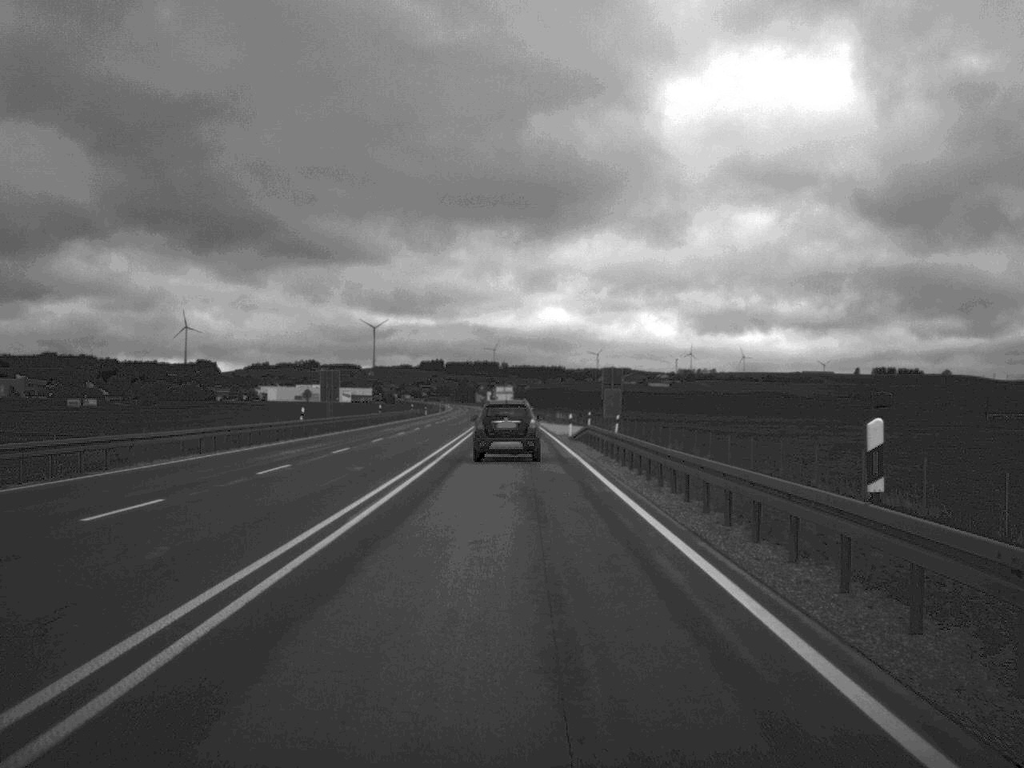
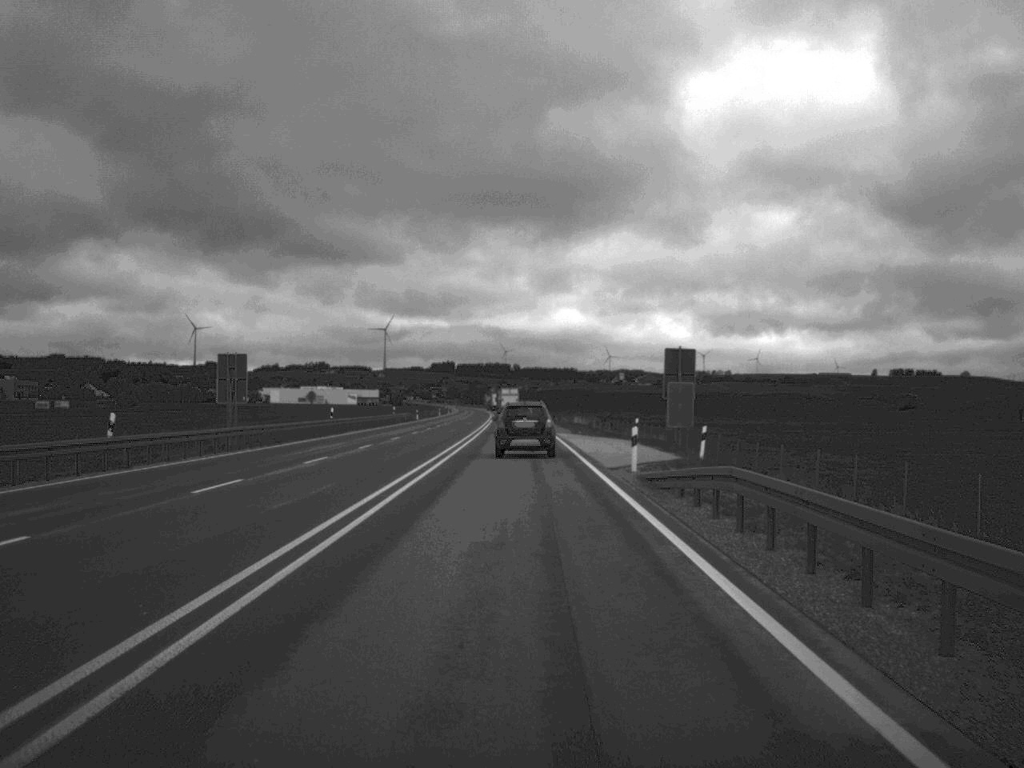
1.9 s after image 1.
(-0.2, +30.2) m; -1°
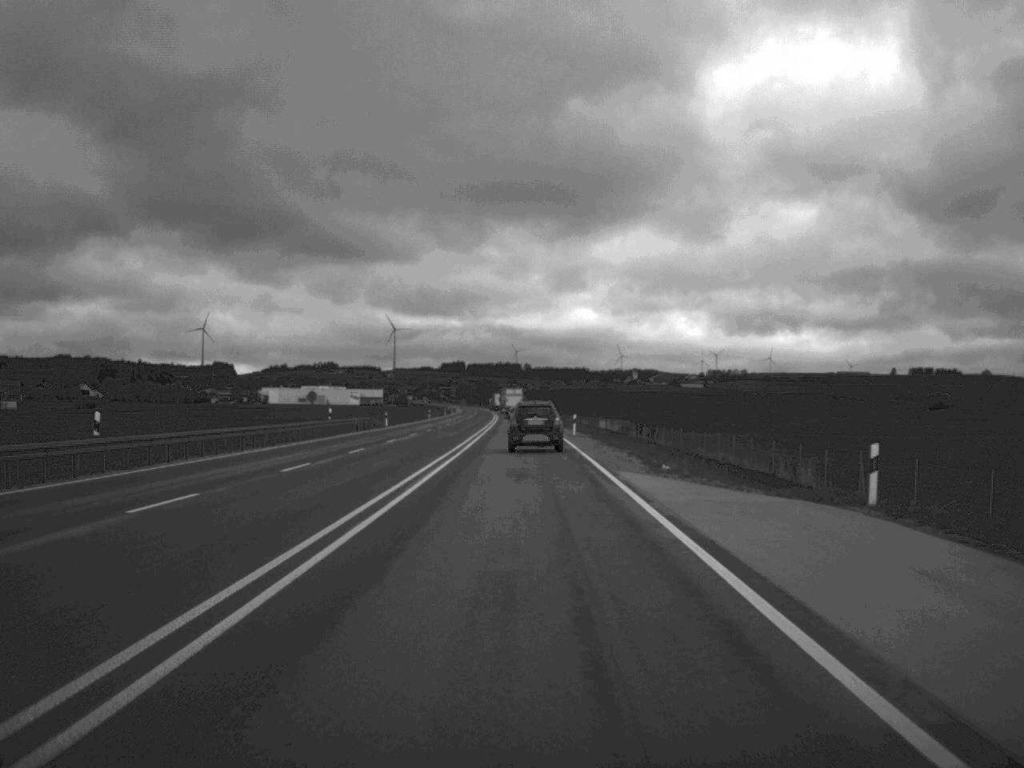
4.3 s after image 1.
(-0.2, +40.1) m; -1°
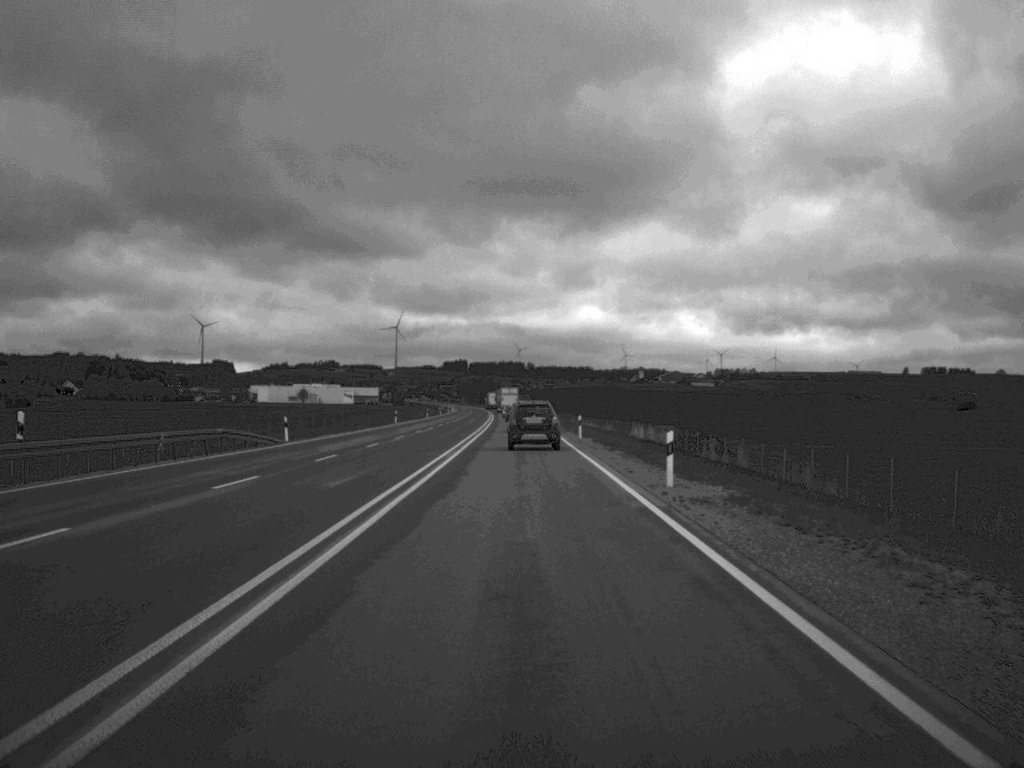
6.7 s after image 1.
(-0.2, +42.6) m; 0°
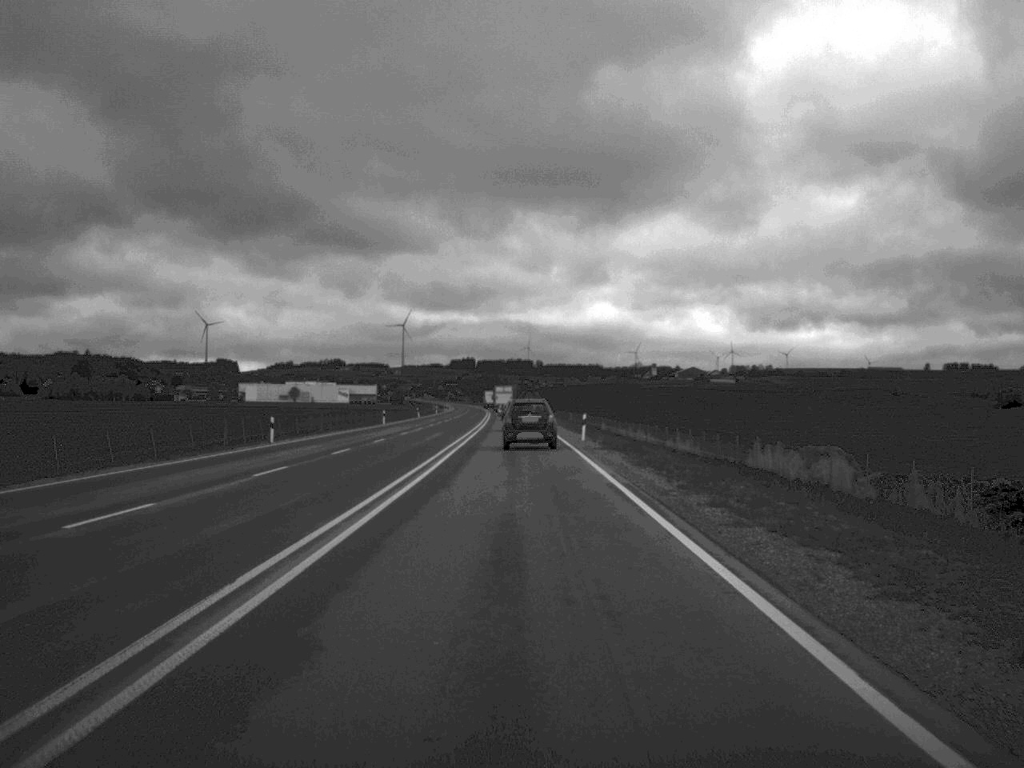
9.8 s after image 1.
(-0.2, +55.7) m; -1°
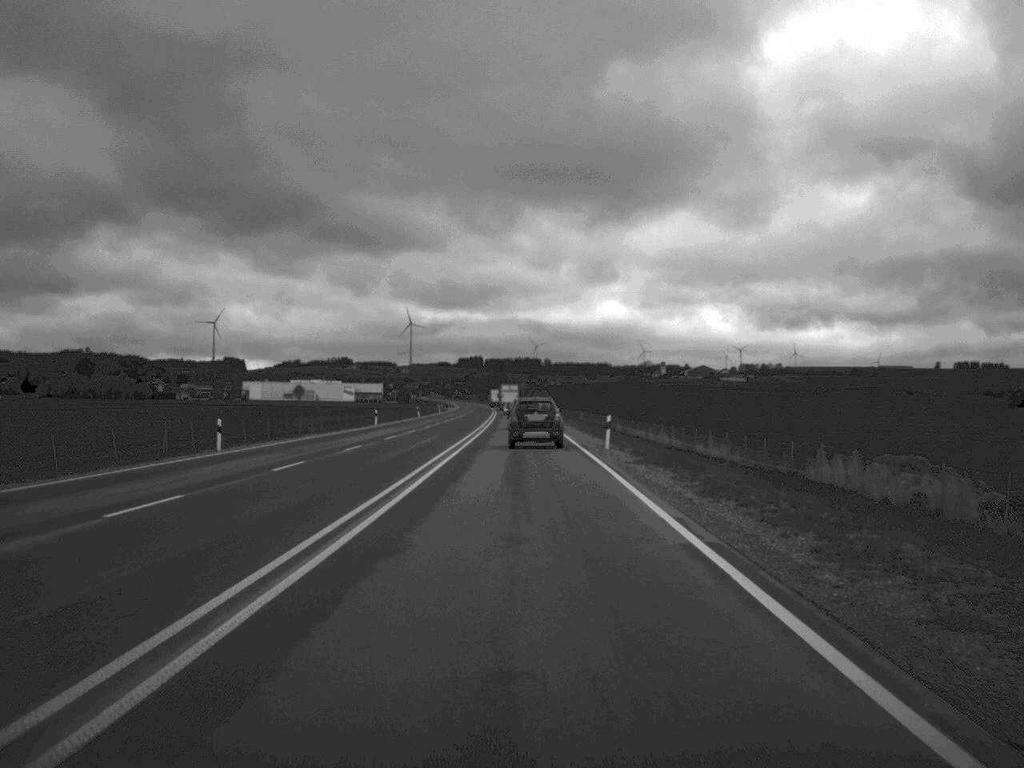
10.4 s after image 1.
(0.0, +10.5) m; 0°
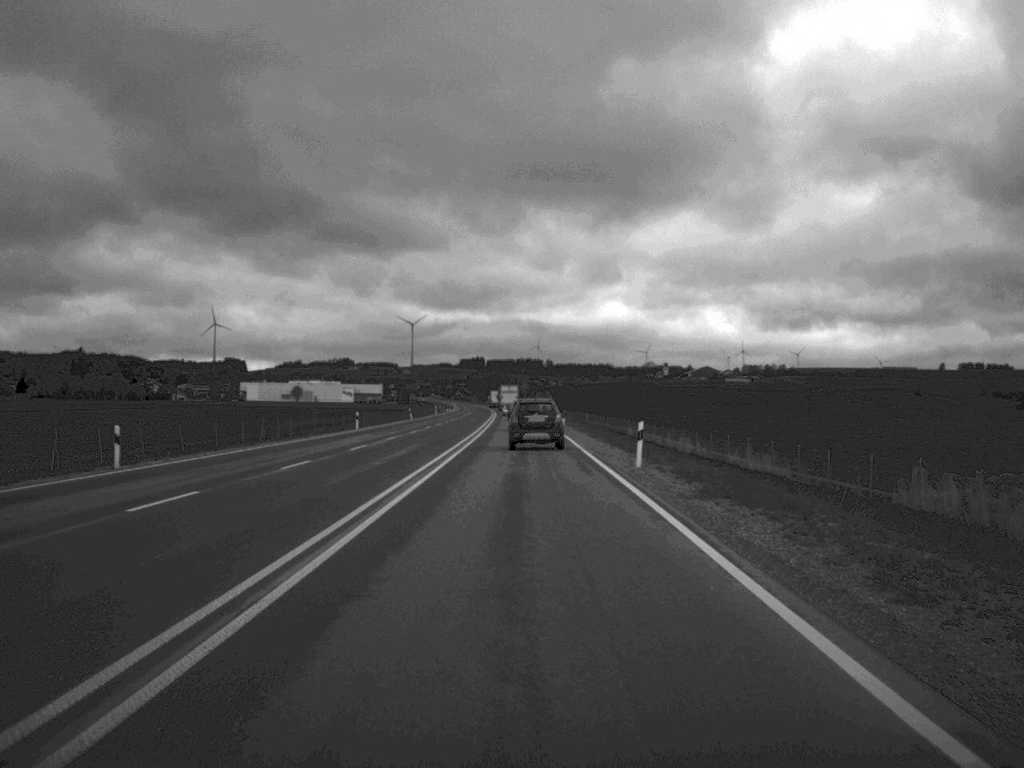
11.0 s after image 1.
(0.0, +11.0) m; 0°
